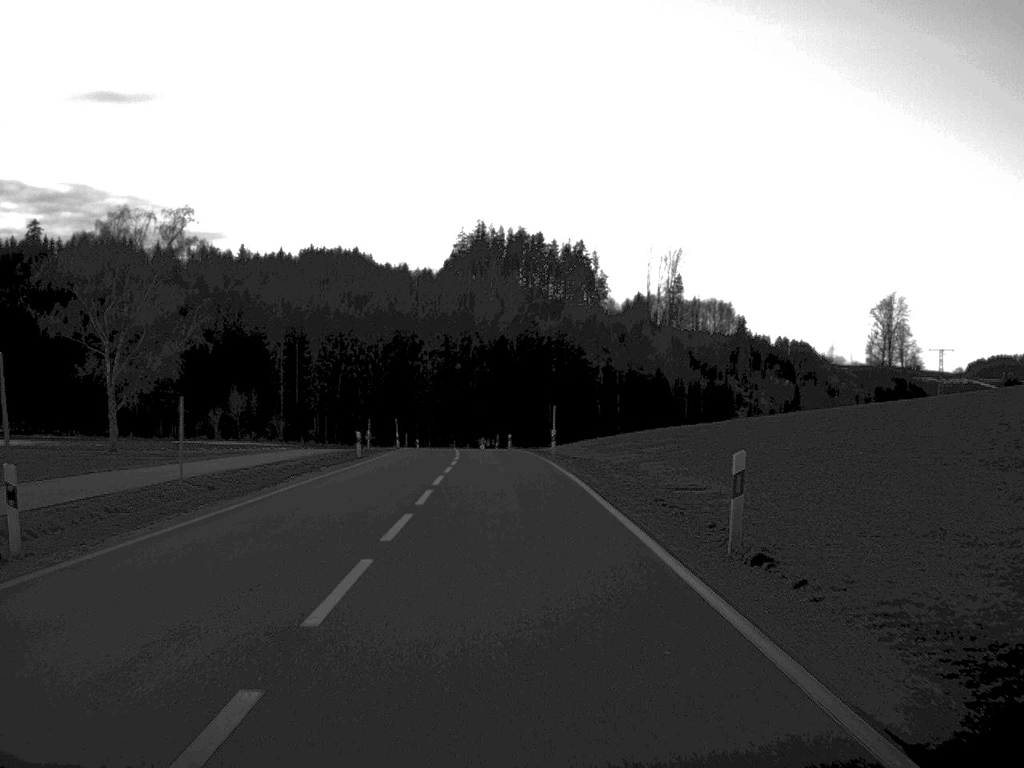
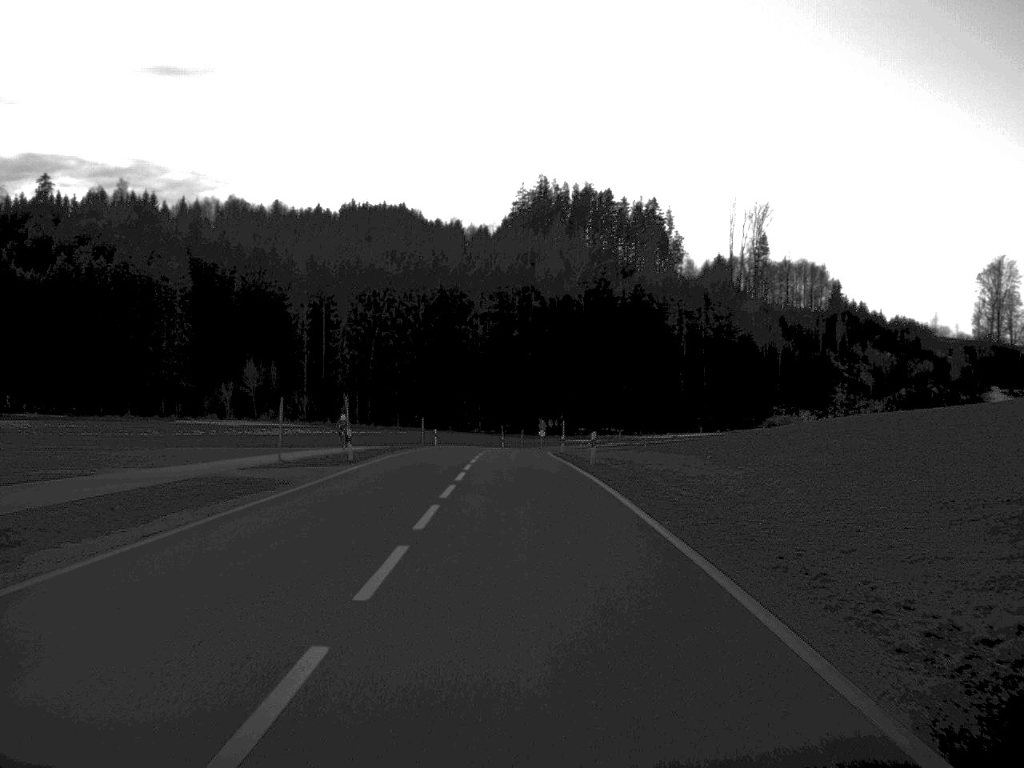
(-1.2, +46.8) m; -3°
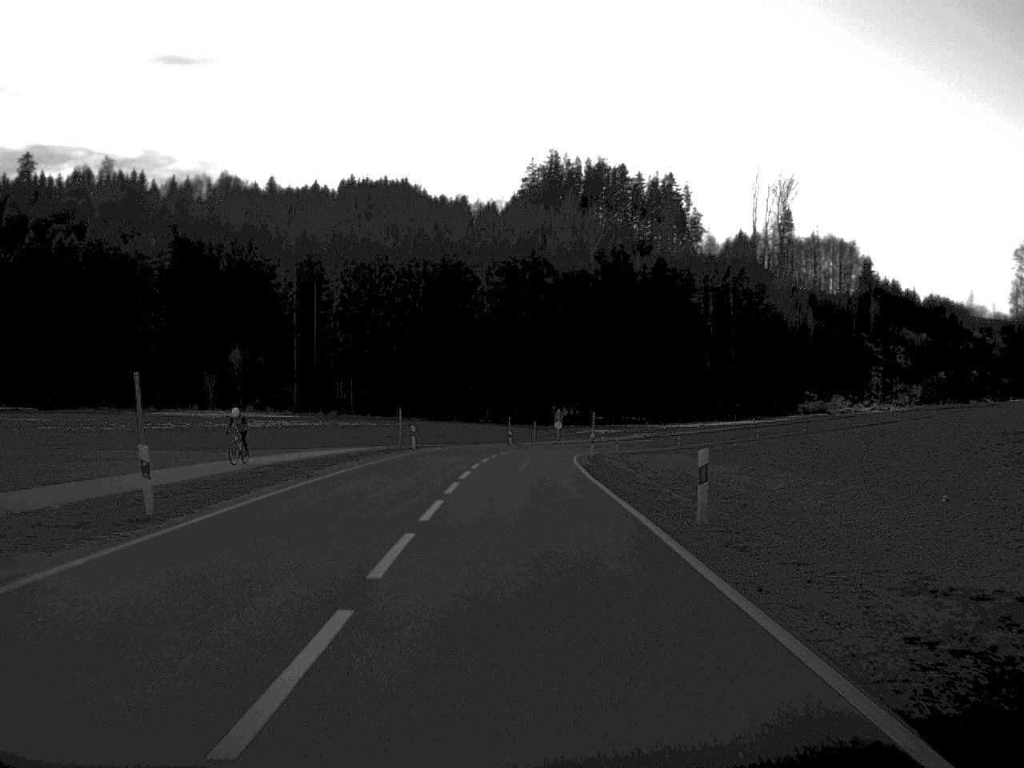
(-0.1, +22.6) m; -1°
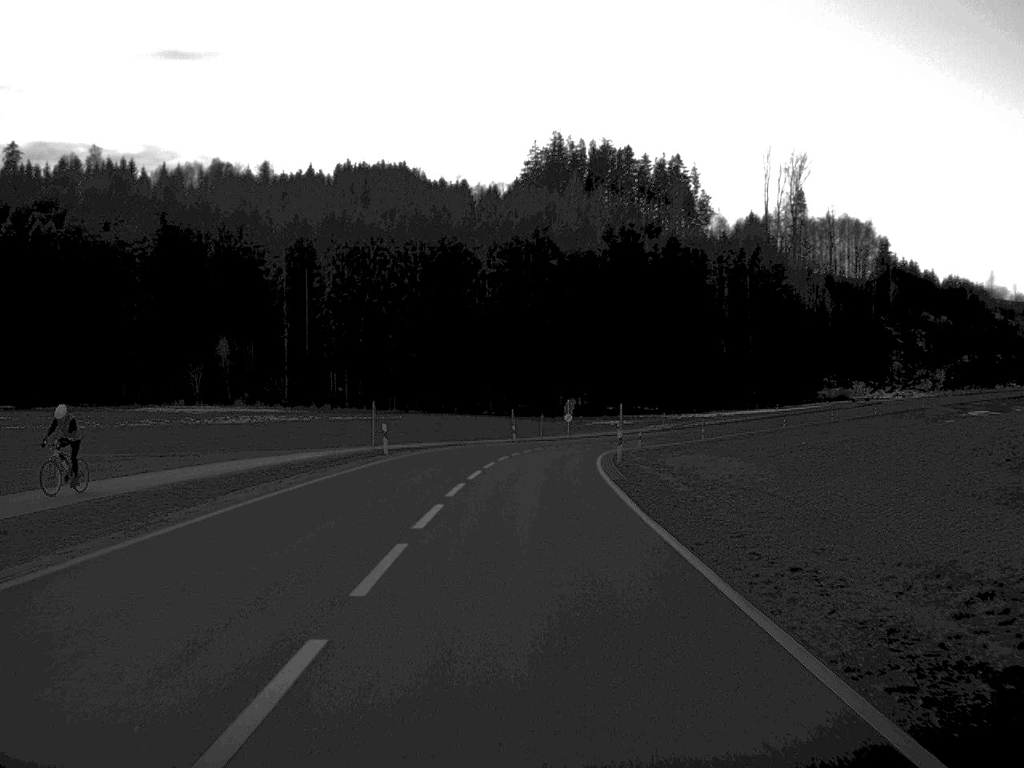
(0.0, +13.1) m; 0°
